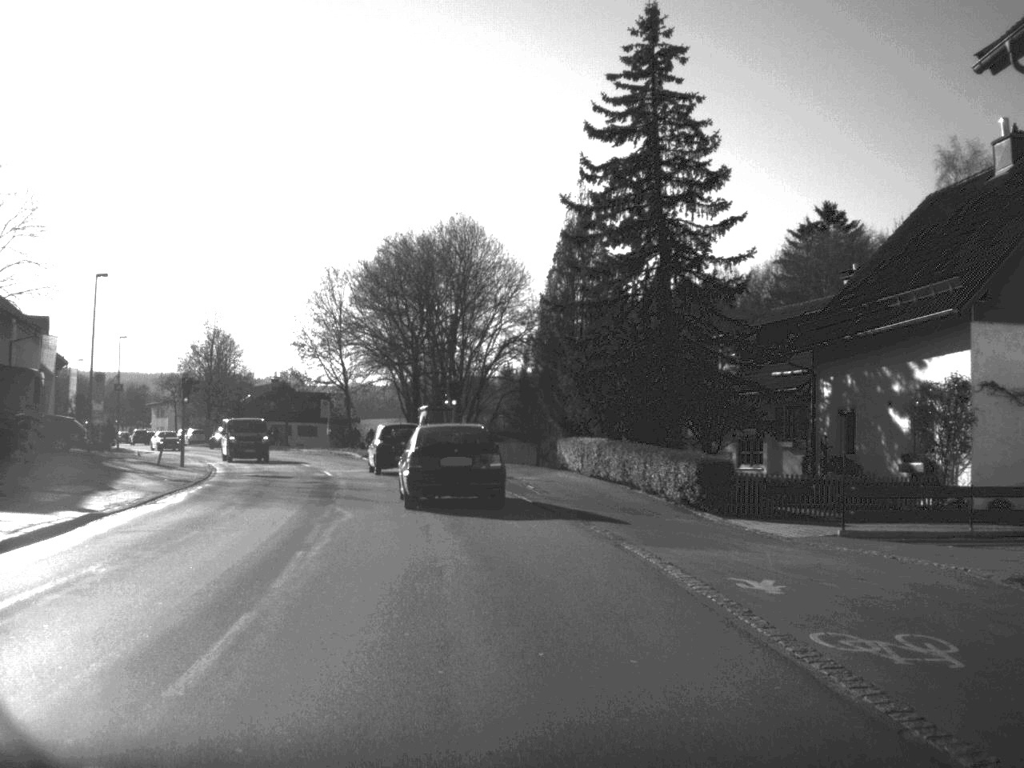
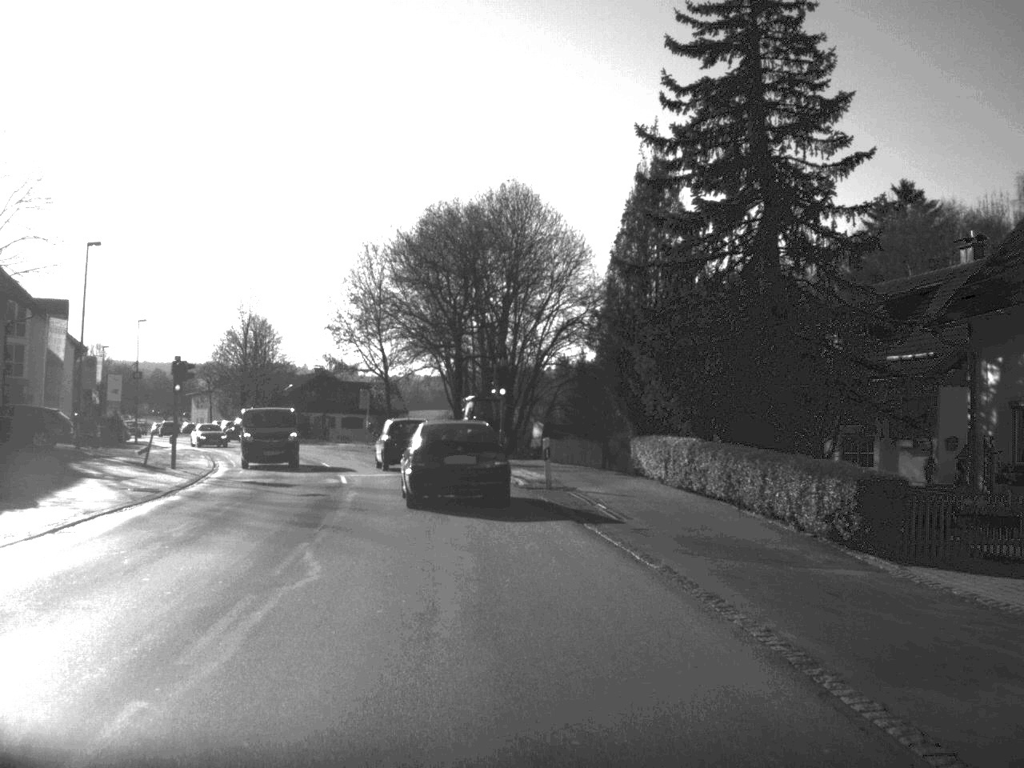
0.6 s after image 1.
(-0.2, +8.0) m; -3°
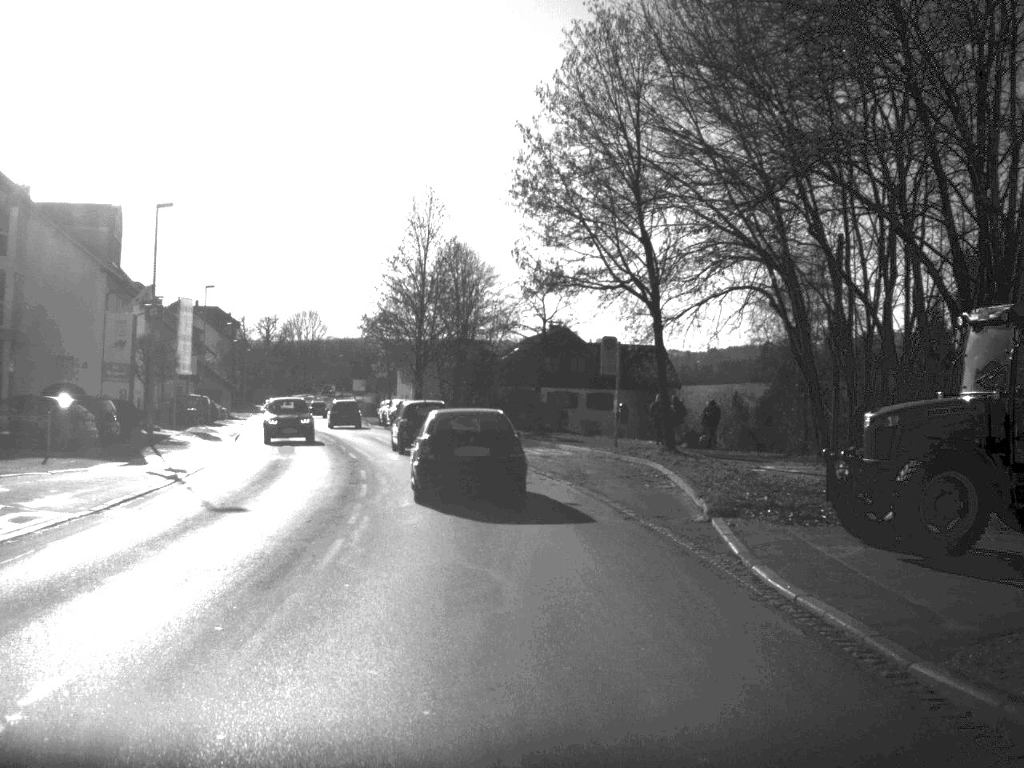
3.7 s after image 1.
(-4.3, +40.2) m; -12°
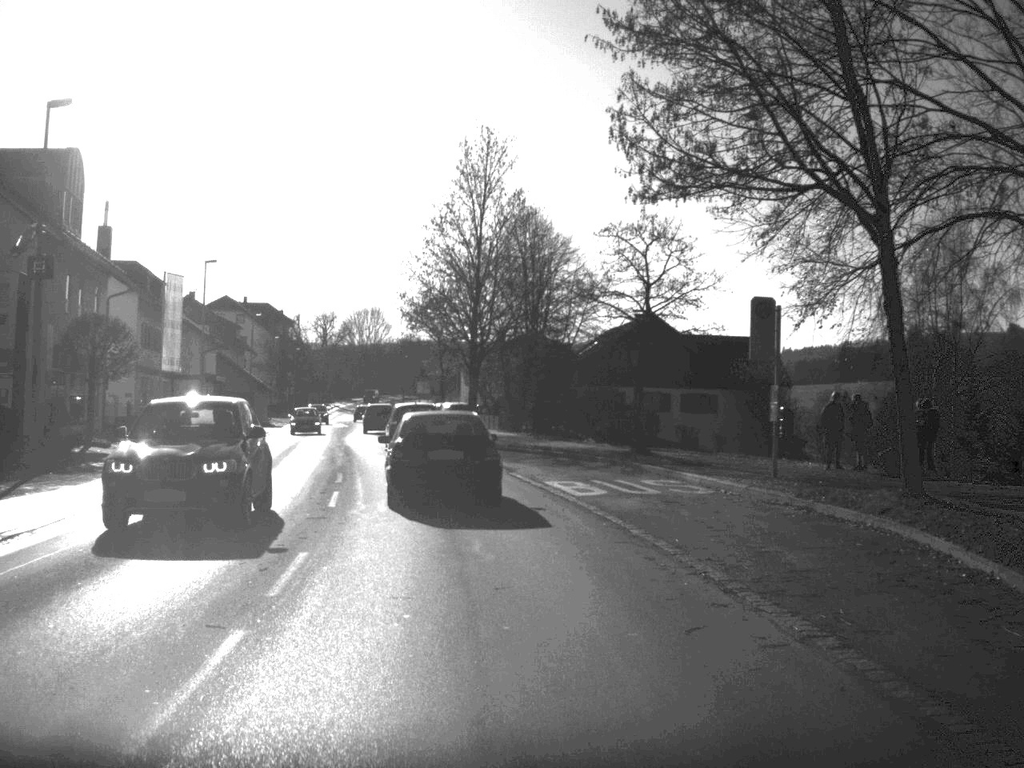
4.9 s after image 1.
(-0.5, +15.2) m; -3°
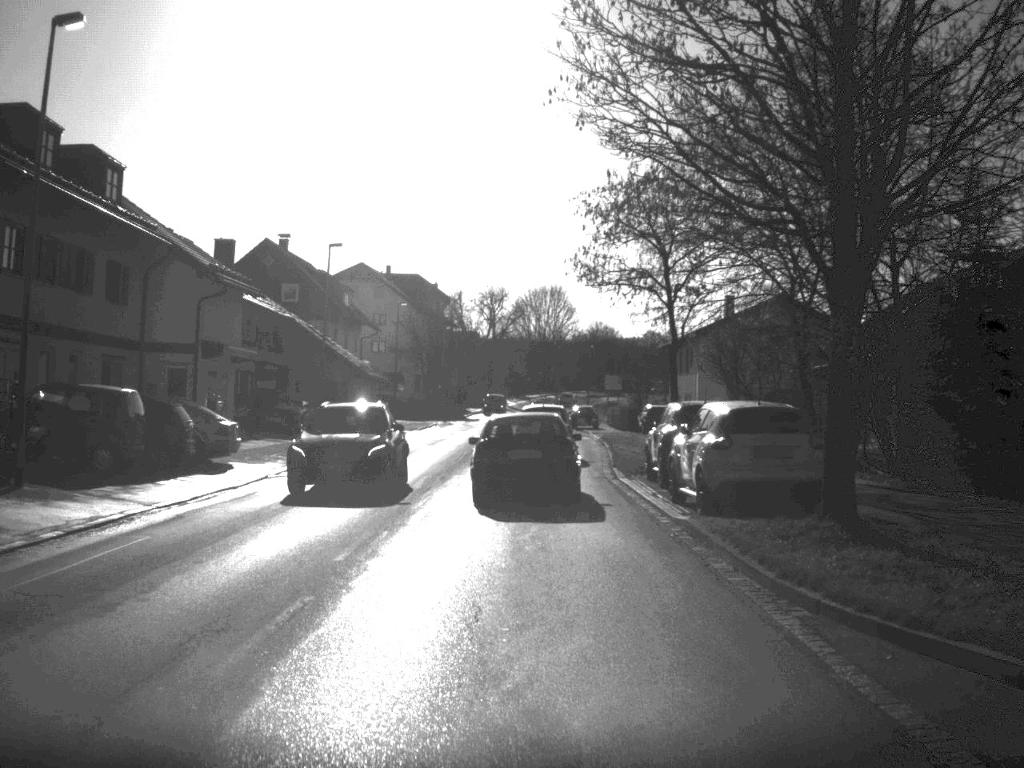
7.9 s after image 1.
(-3.2, +36.5) m; -8°
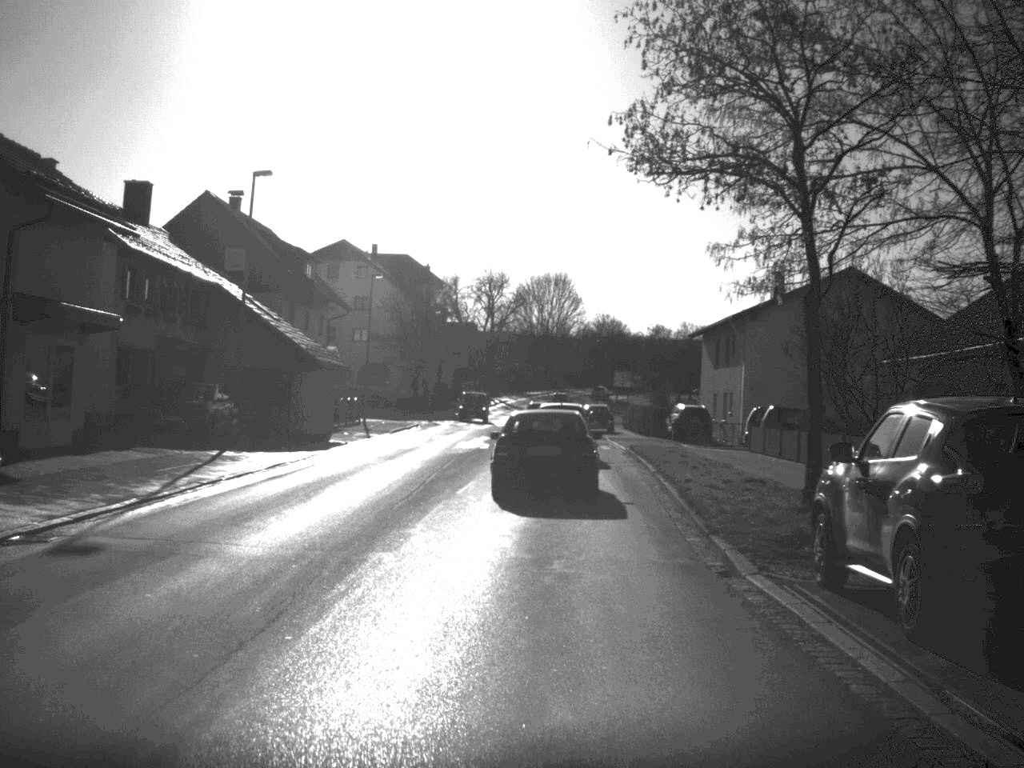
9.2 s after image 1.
(0.0, +15.0) m; 0°
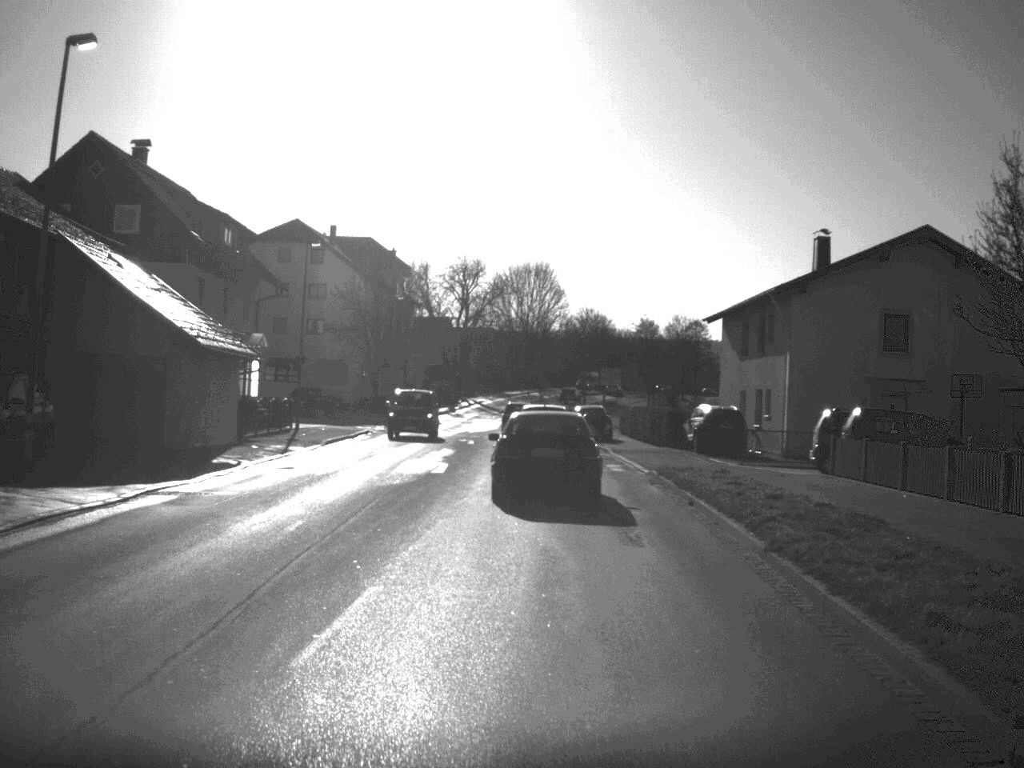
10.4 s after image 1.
(+0.1, +14.0) m; +1°
